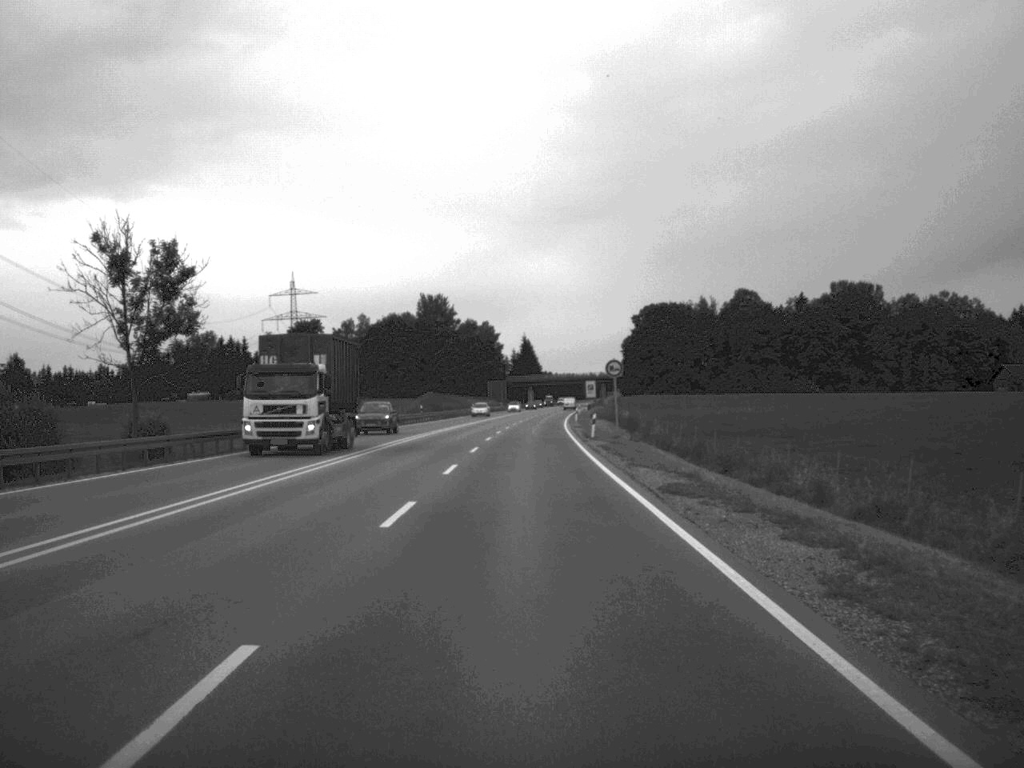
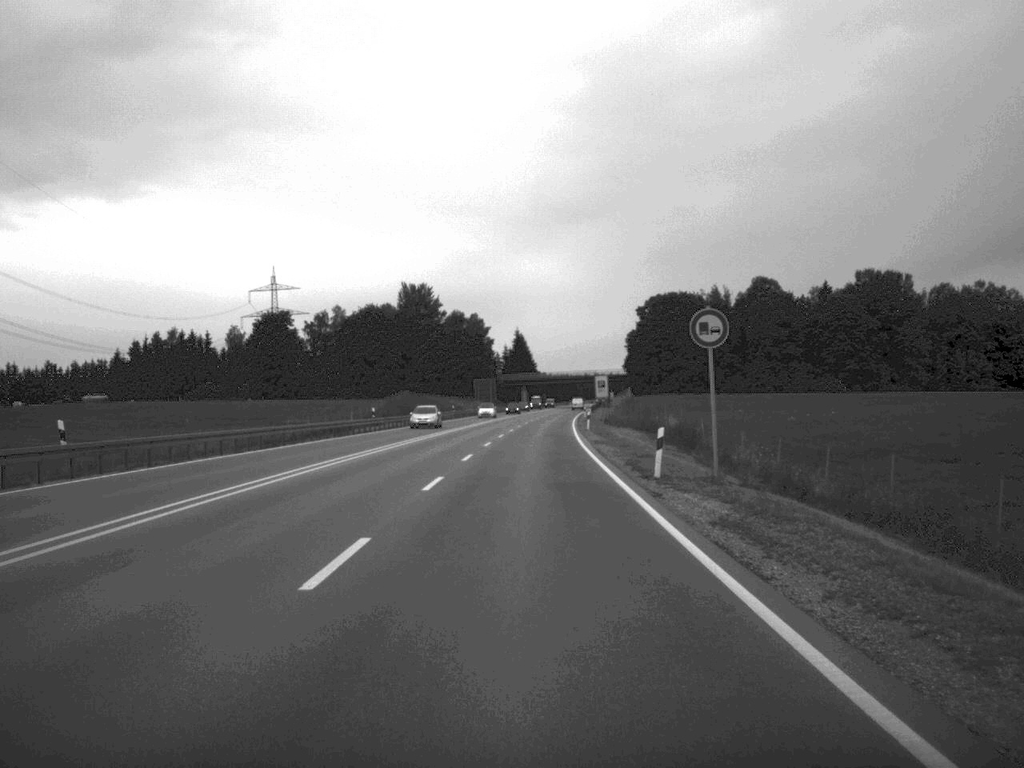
(0.0, +29.4) m; 0°
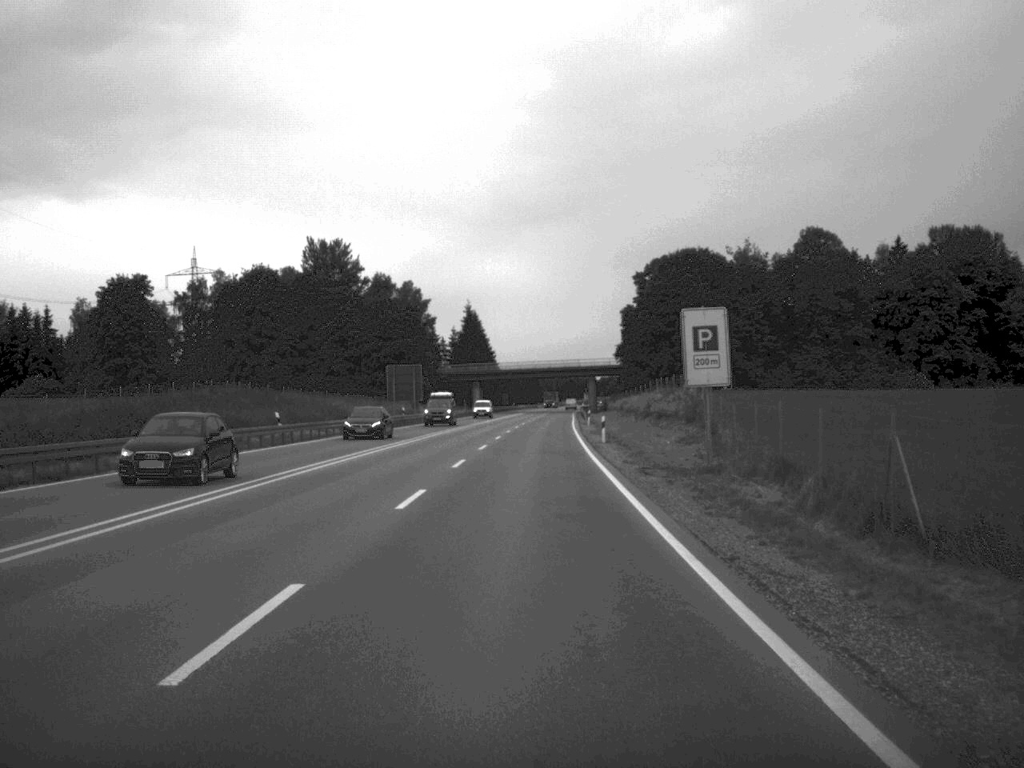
(+1.1, +75.0) m; +1°
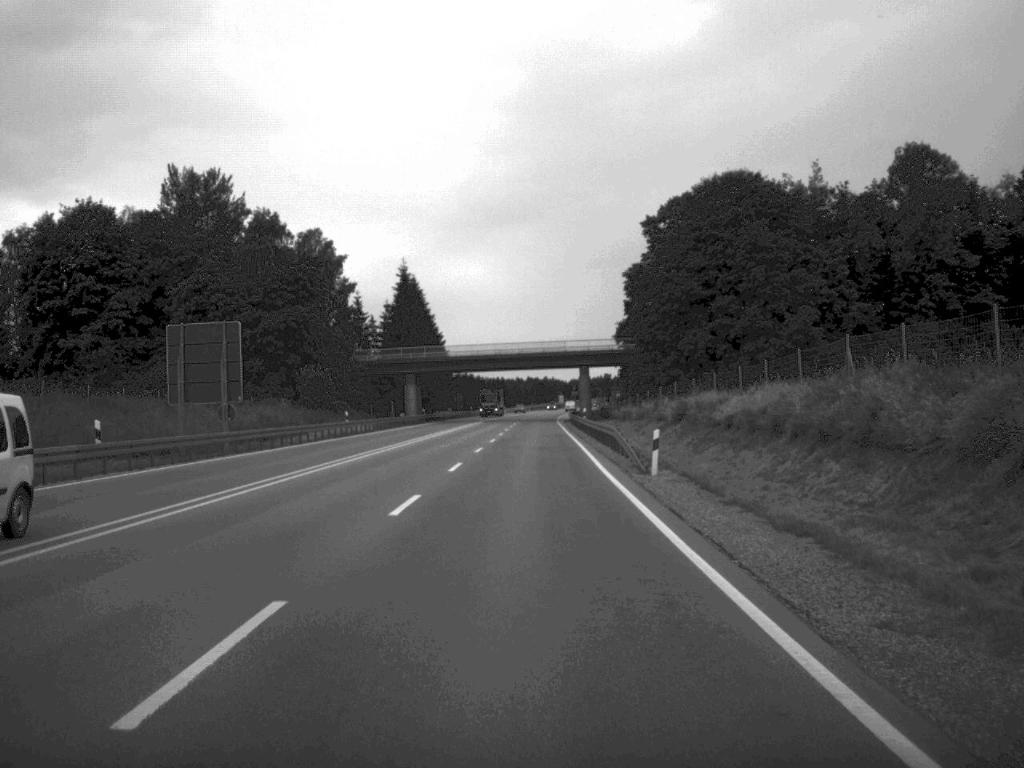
(+0.7, +60.5) m; +1°
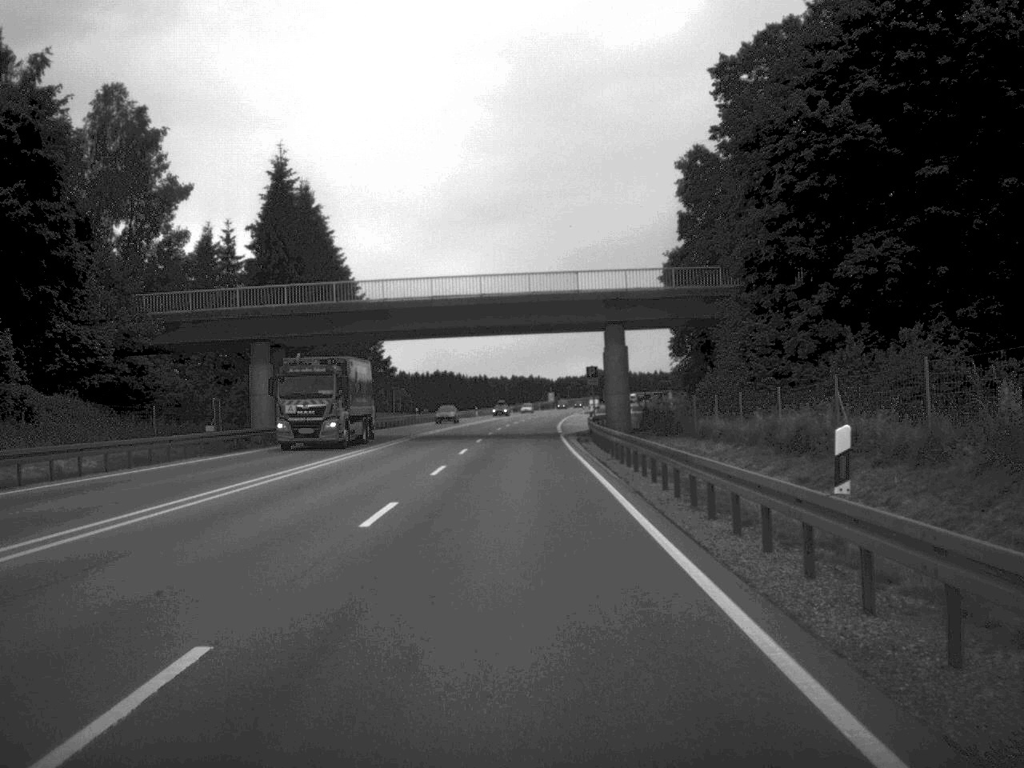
(+0.5, +61.5) m; 0°
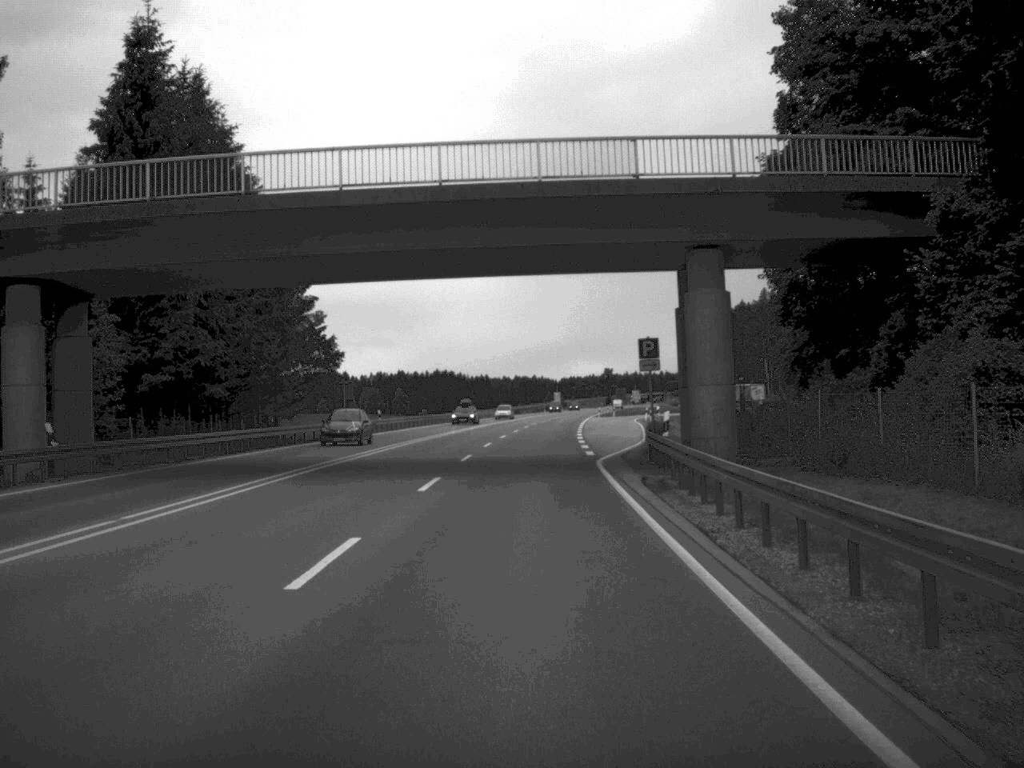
(-0.1, +29.1) m; 0°
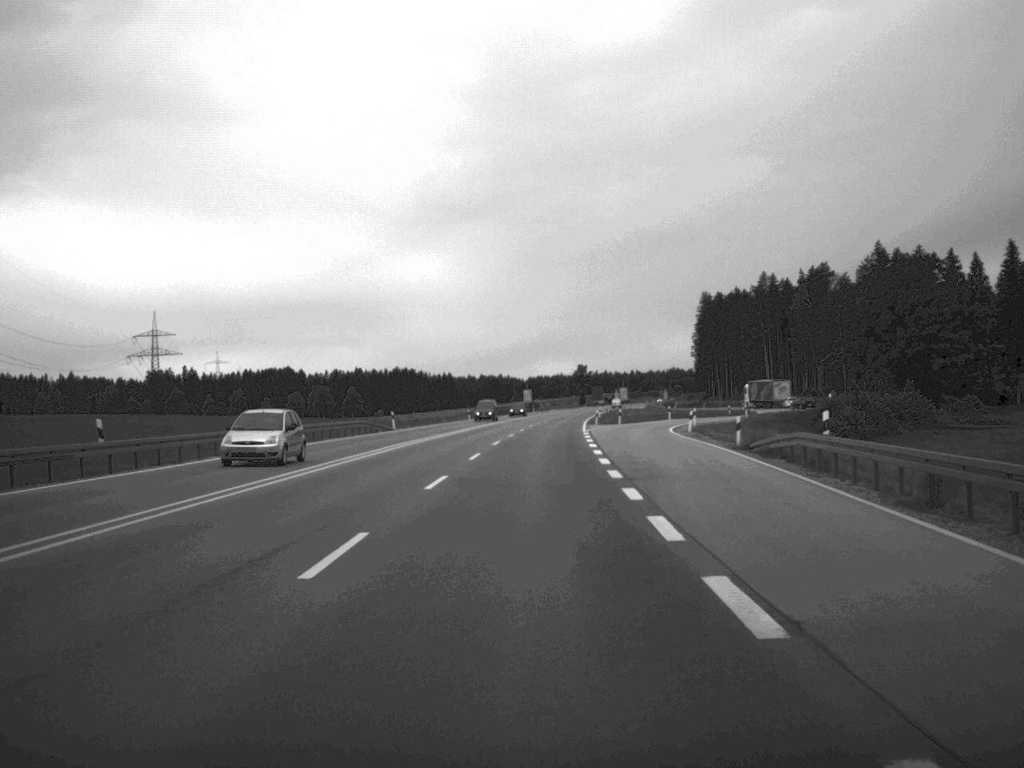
(+0.5, +47.2) m; +1°
